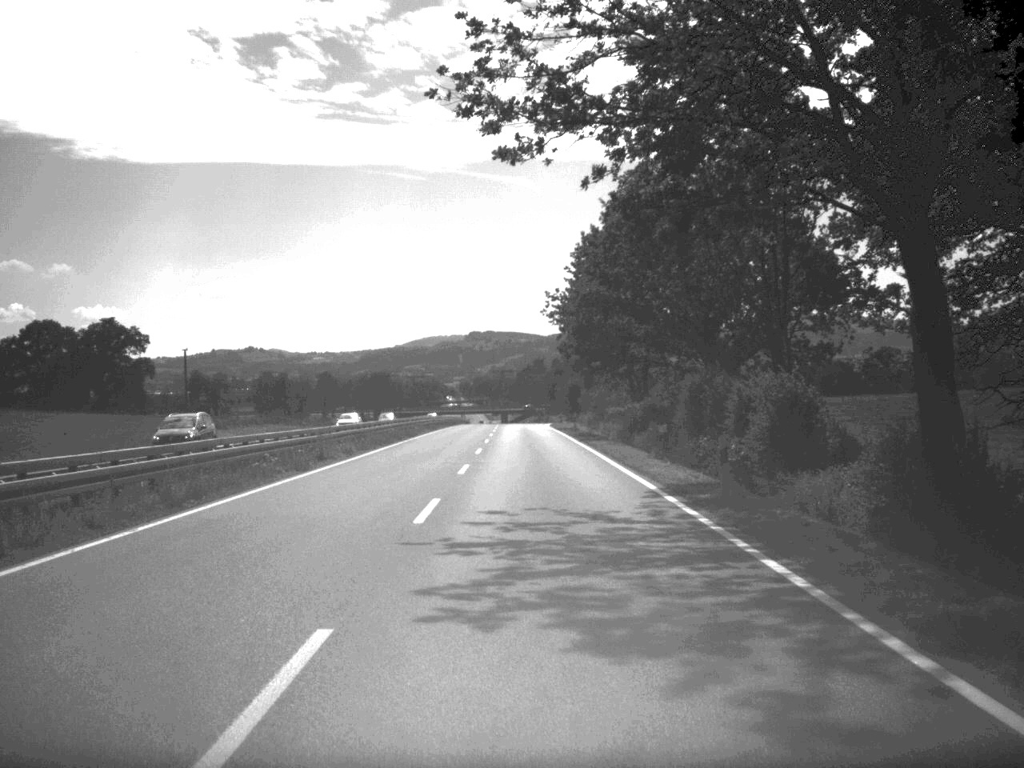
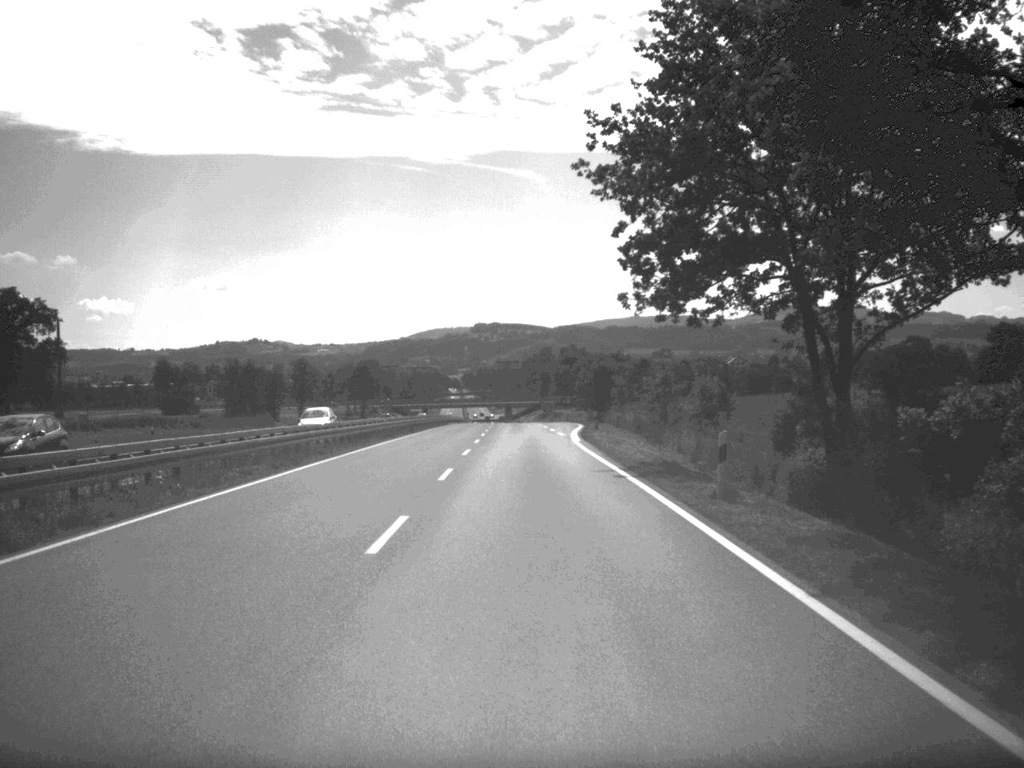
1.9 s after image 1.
(-0.2, +50.7) m; 0°
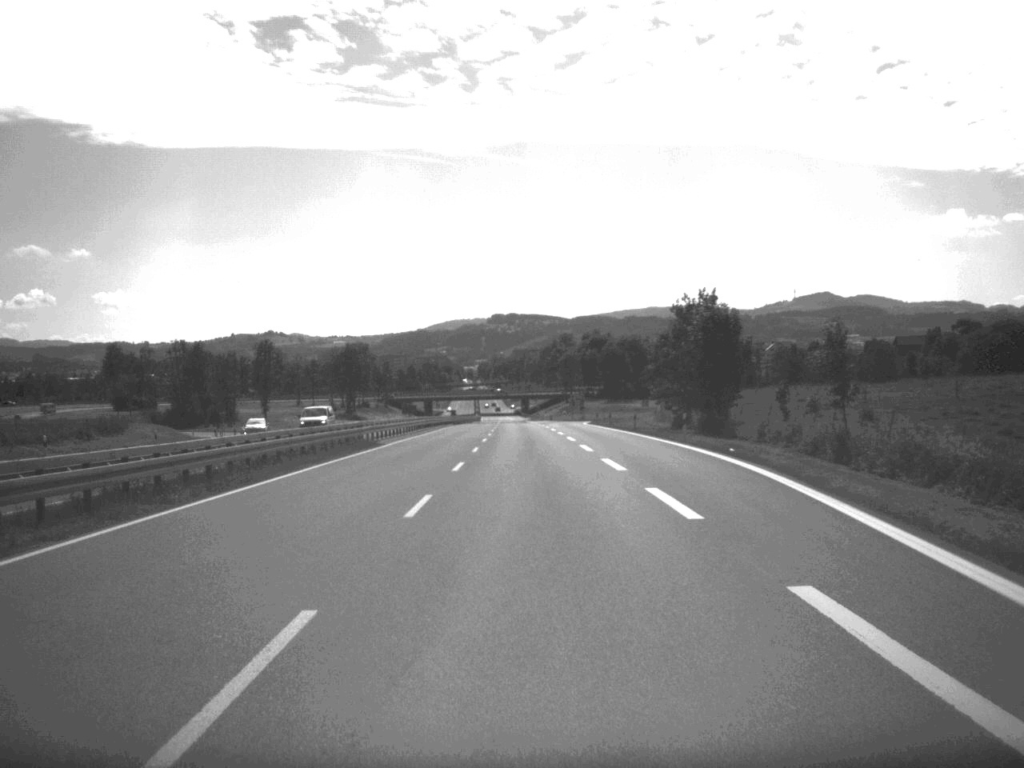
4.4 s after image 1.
(-0.7, +66.4) m; -1°
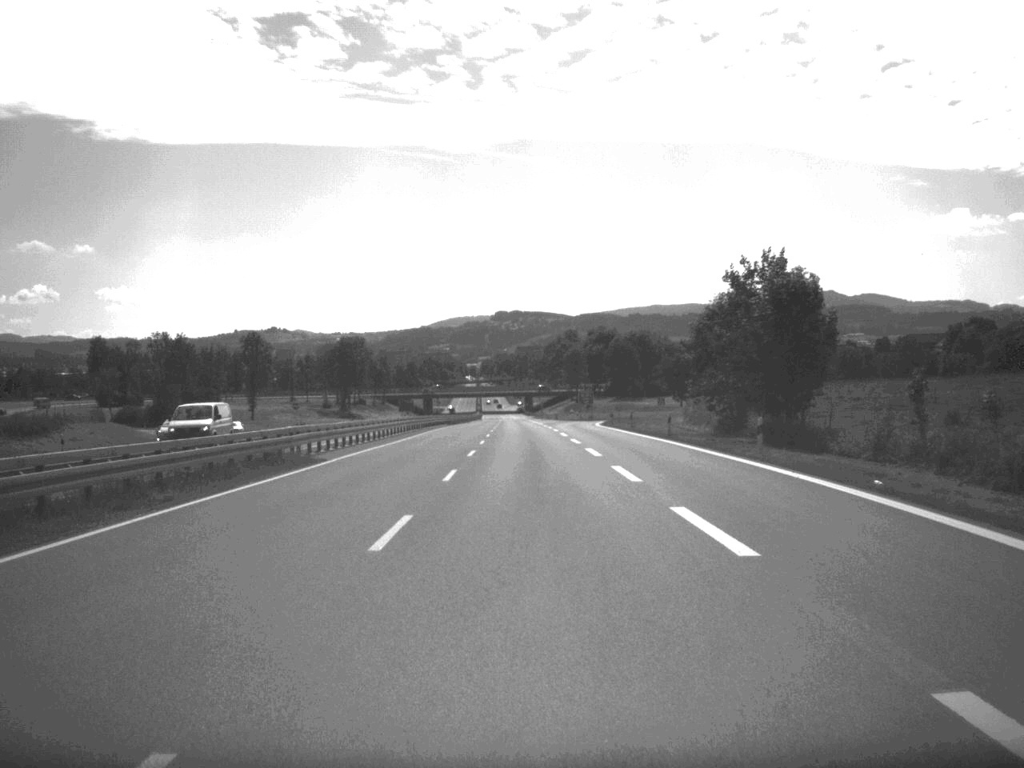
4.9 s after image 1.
(0.0, +15.7) m; 0°
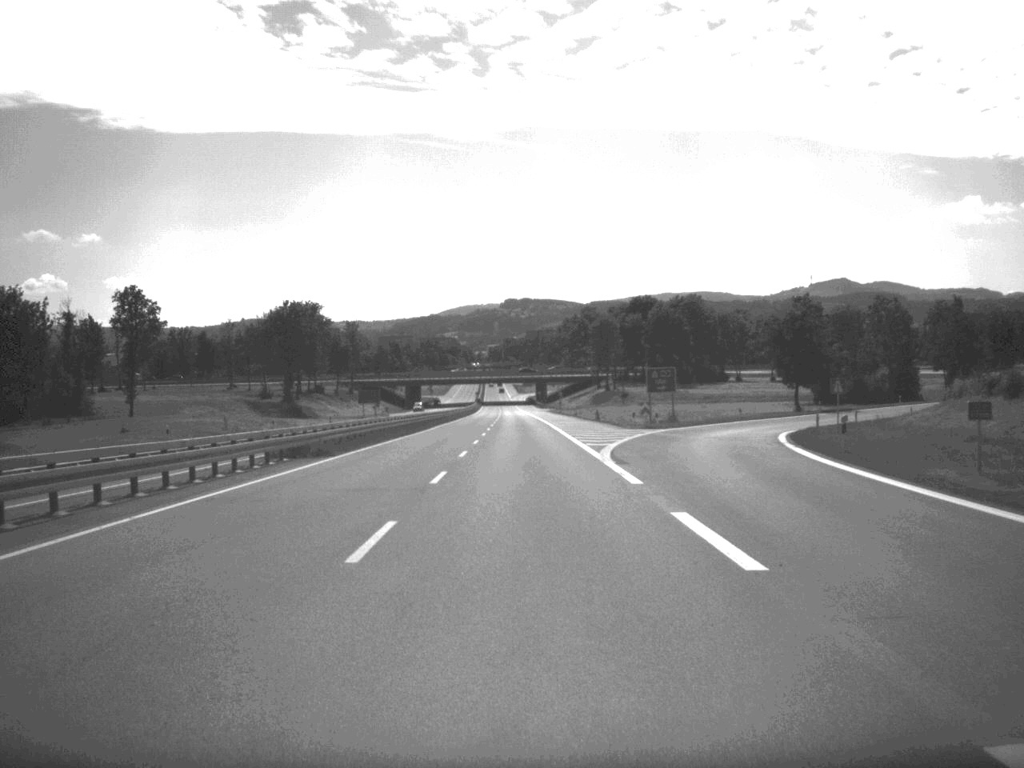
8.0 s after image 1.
(-0.6, +83.5) m; -1°
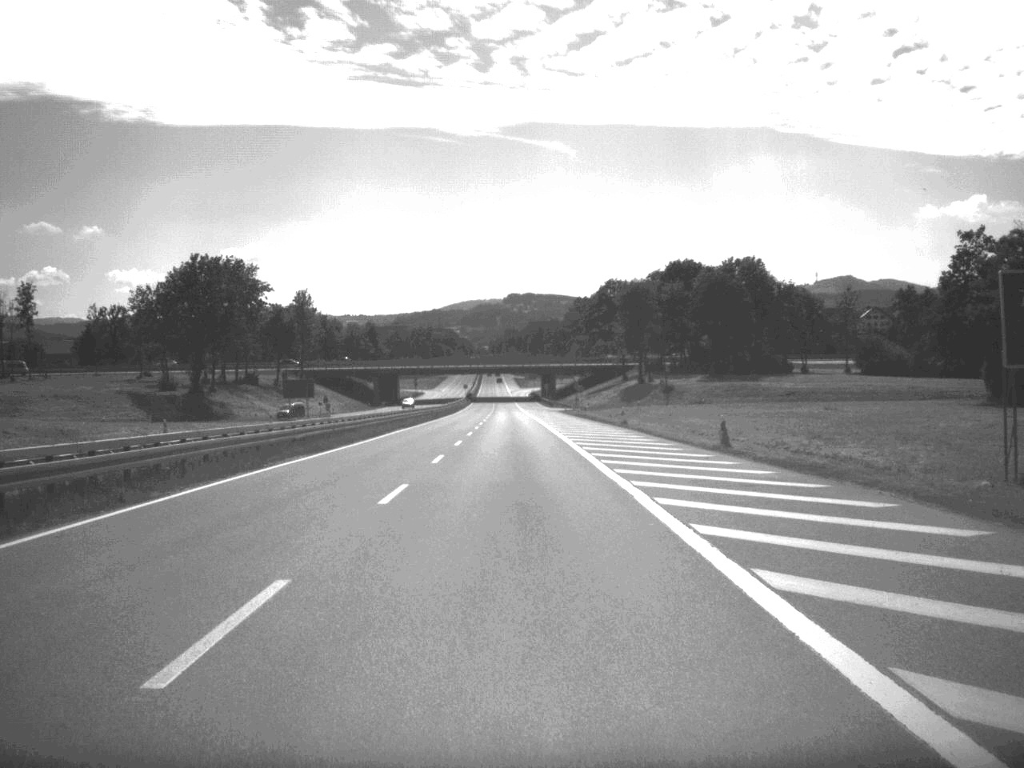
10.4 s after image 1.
(-0.2, +64.2) m; 0°
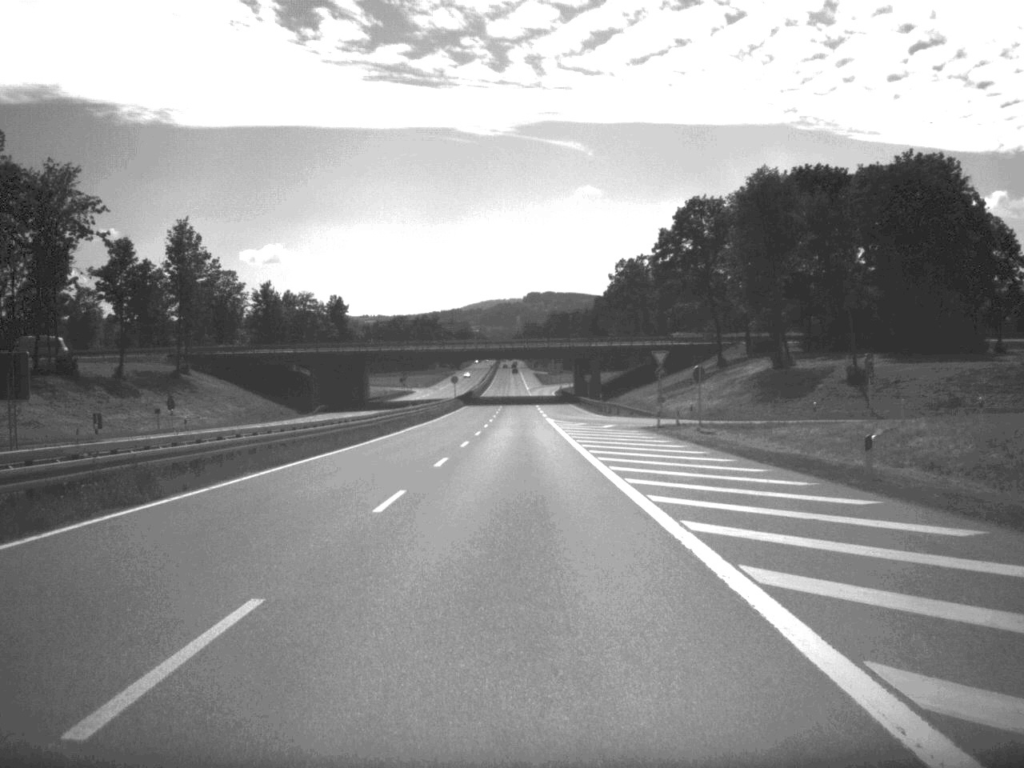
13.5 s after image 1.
(-0.9, +83.5) m; -1°
